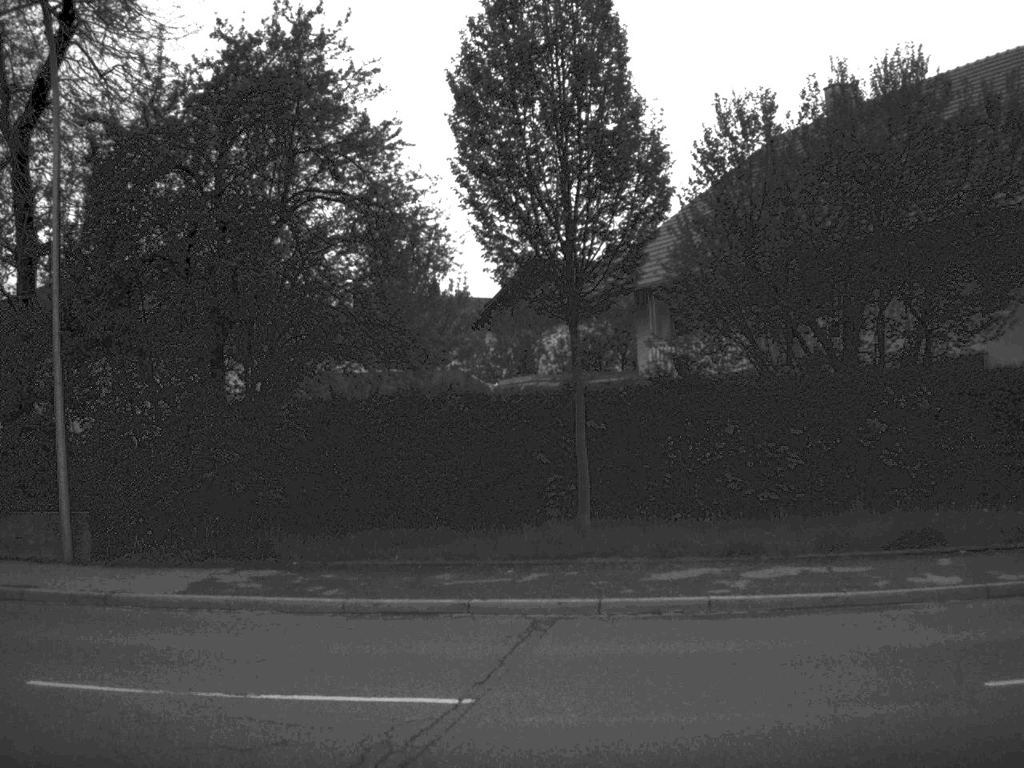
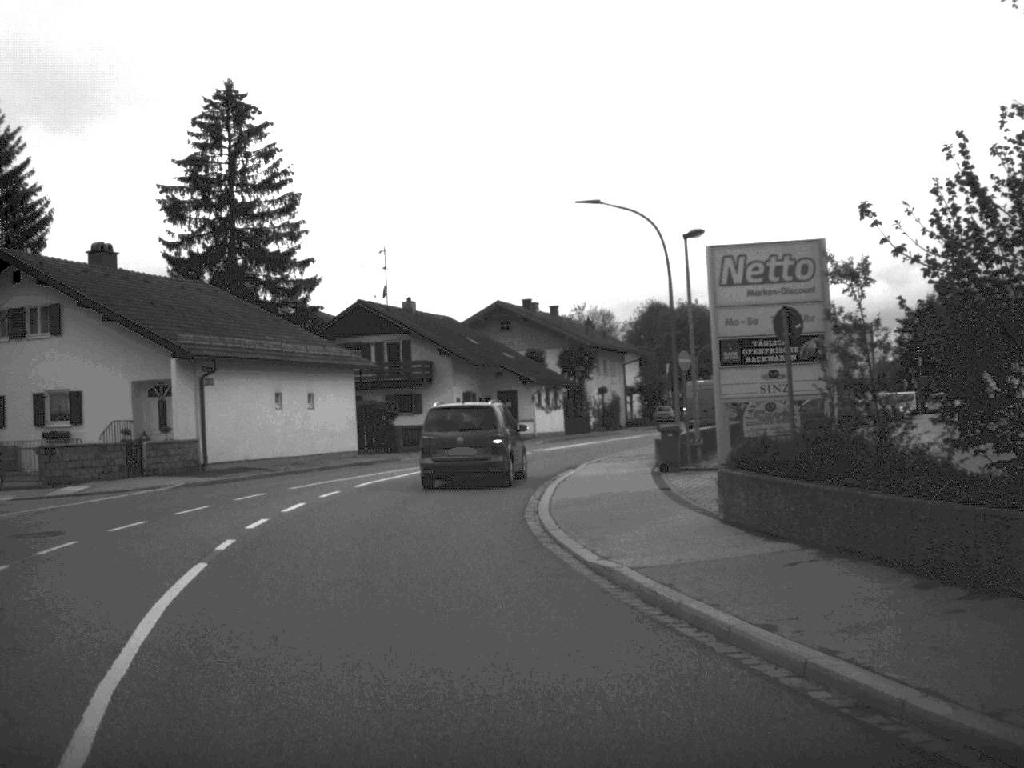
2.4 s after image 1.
(-6.0, +9.7) m; -55°
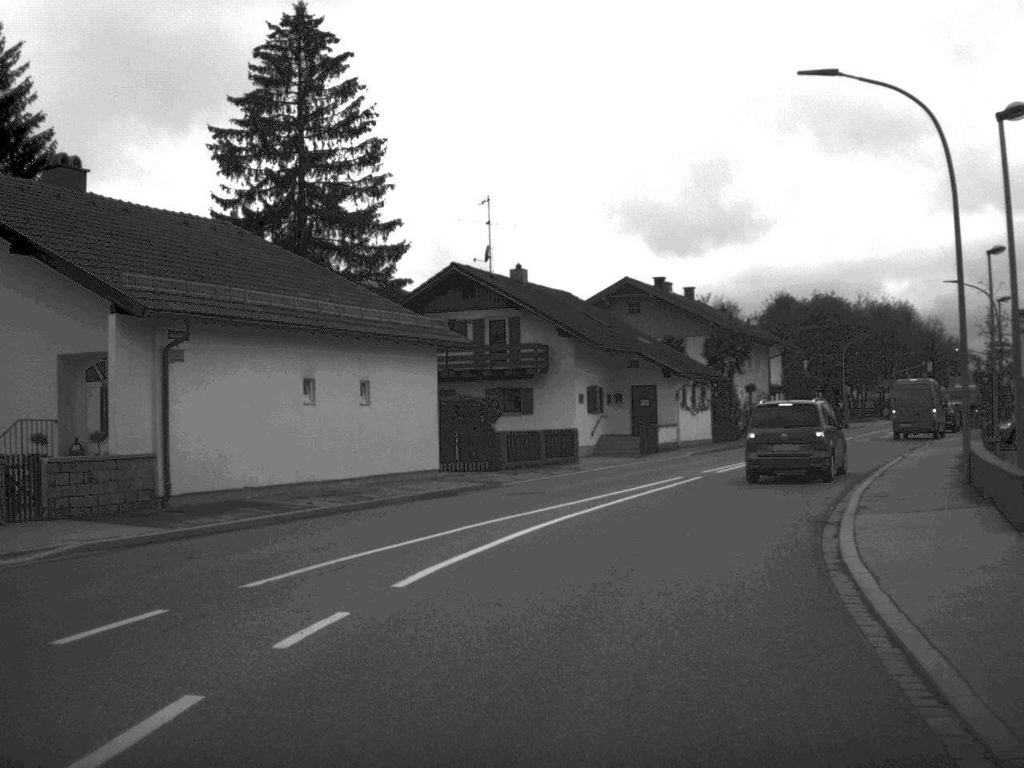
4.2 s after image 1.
(-1.2, +14.4) m; -4°
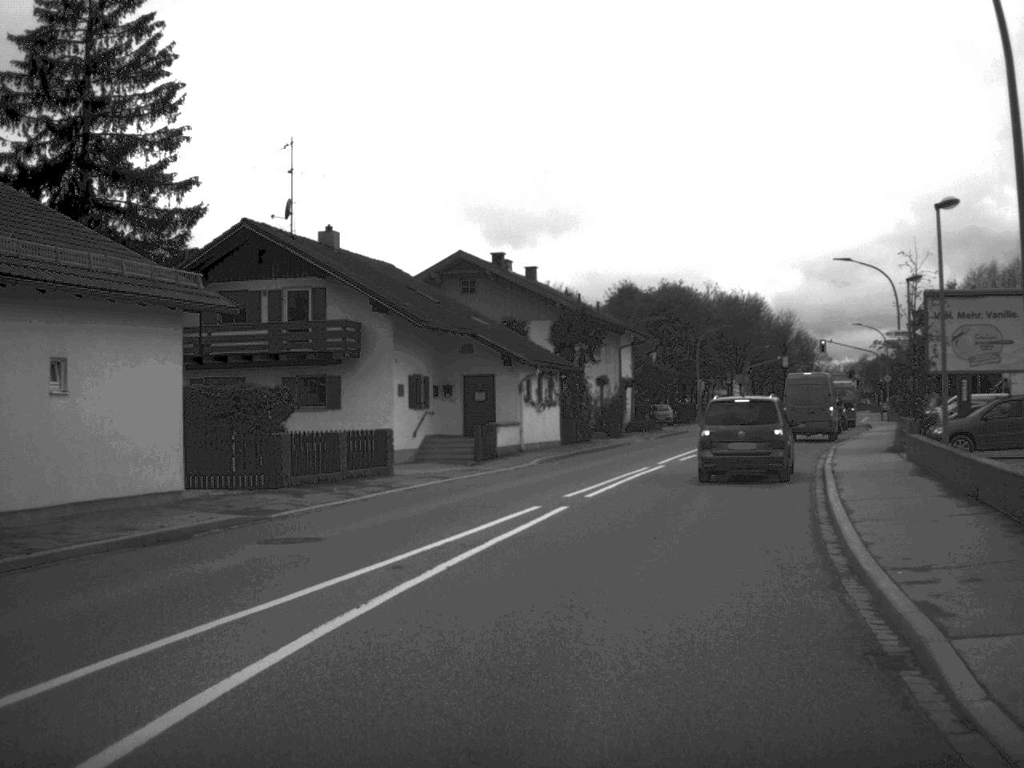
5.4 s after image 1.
(+0.6, +9.0) m; +7°
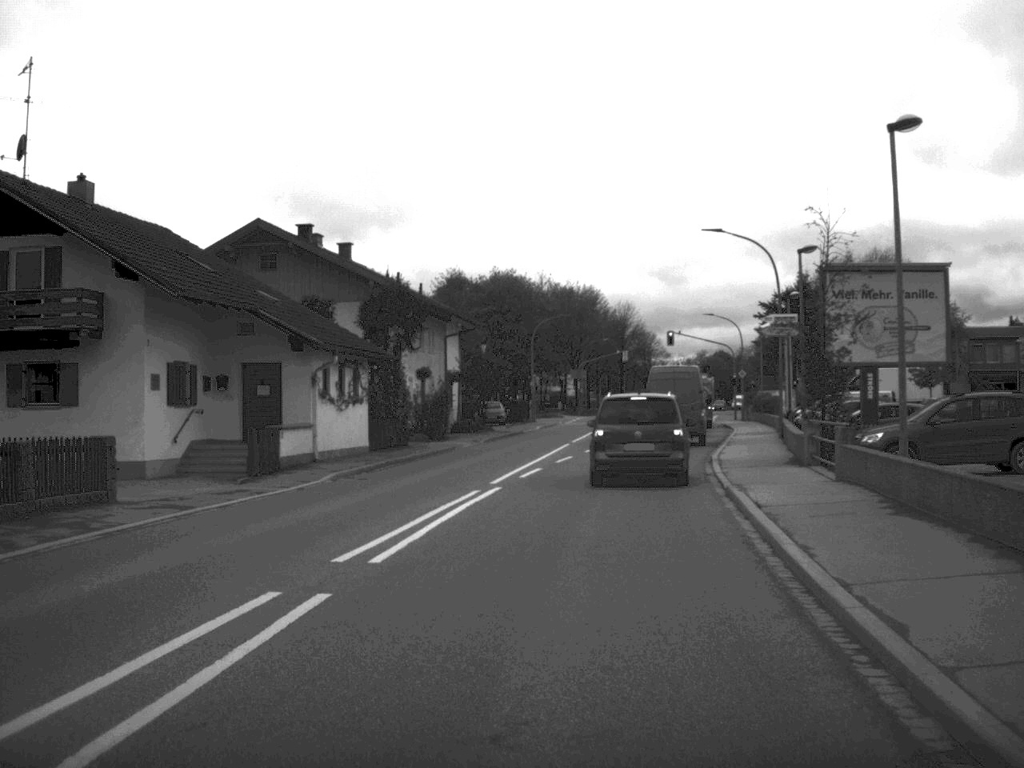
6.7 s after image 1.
(+0.6, +8.6) m; +7°
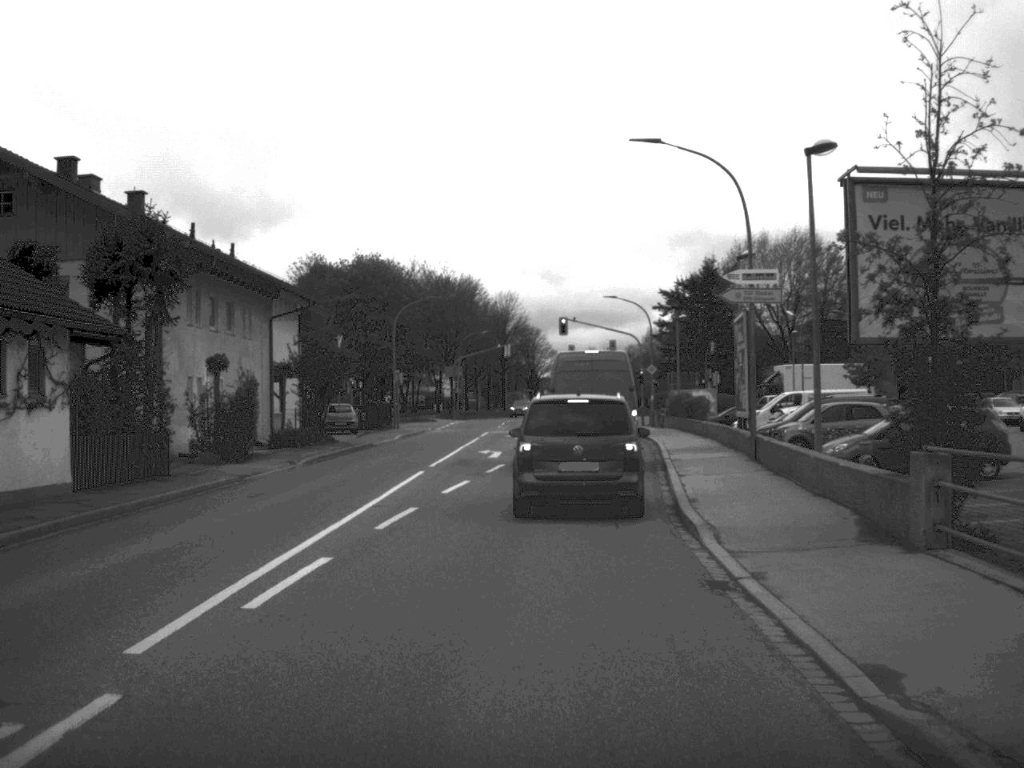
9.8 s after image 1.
(+0.9, +15.4) m; +5°
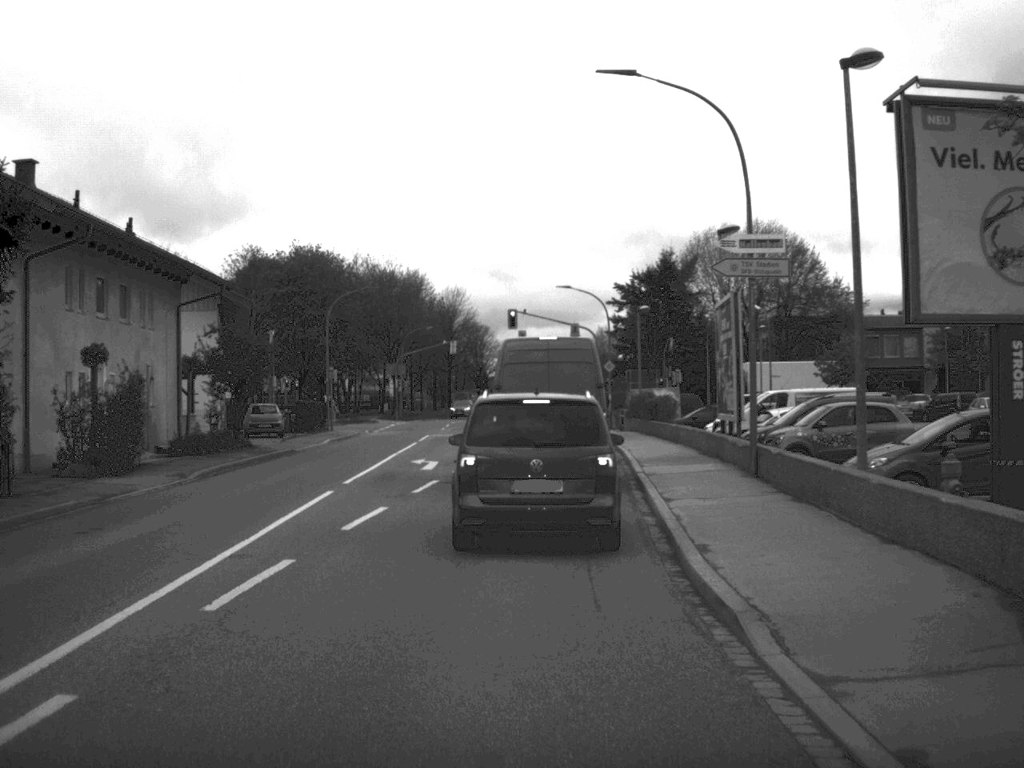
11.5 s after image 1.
(+0.1, +6.0) m; +2°
